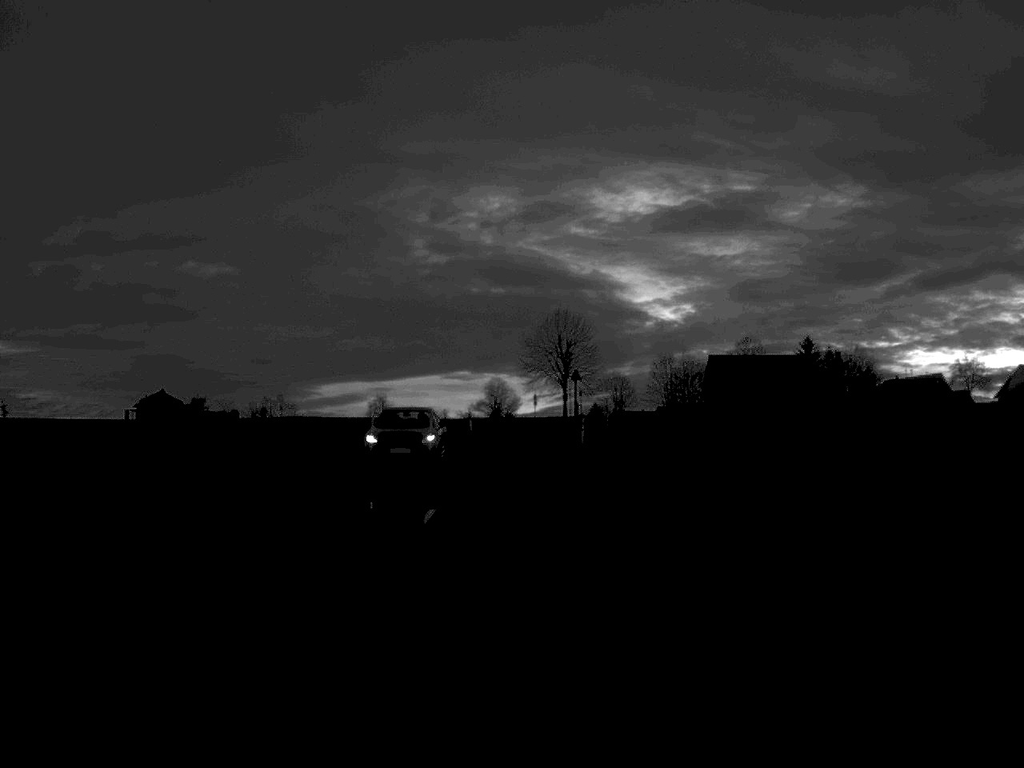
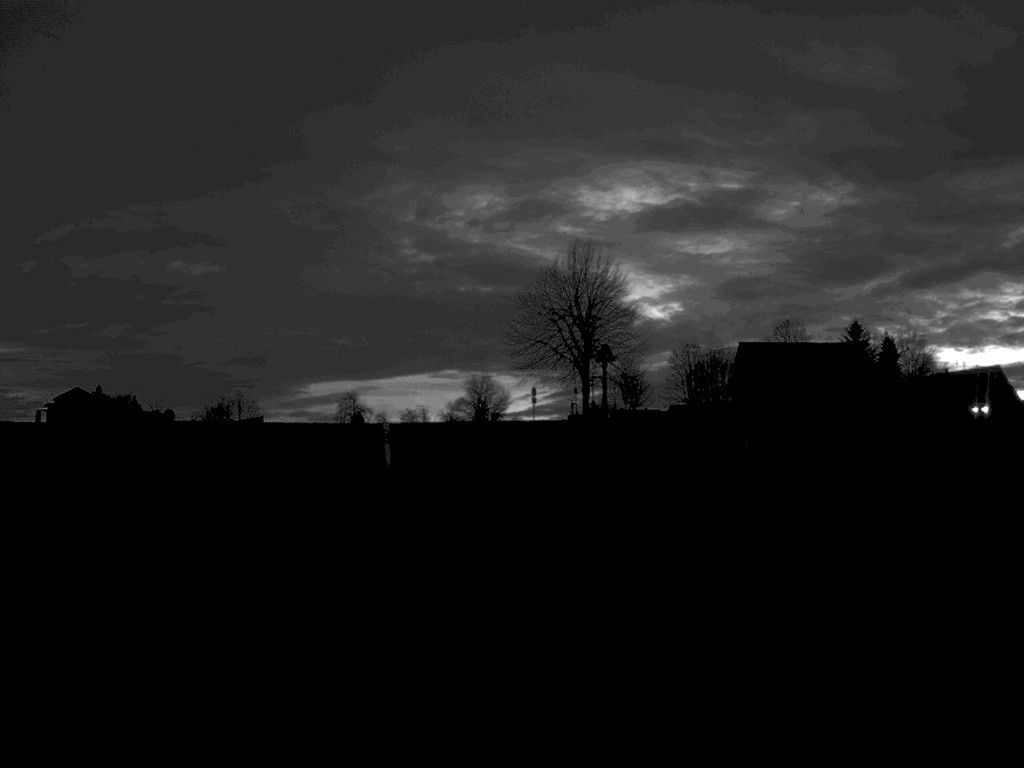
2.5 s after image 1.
(-0.2, +42.4) m; +1°
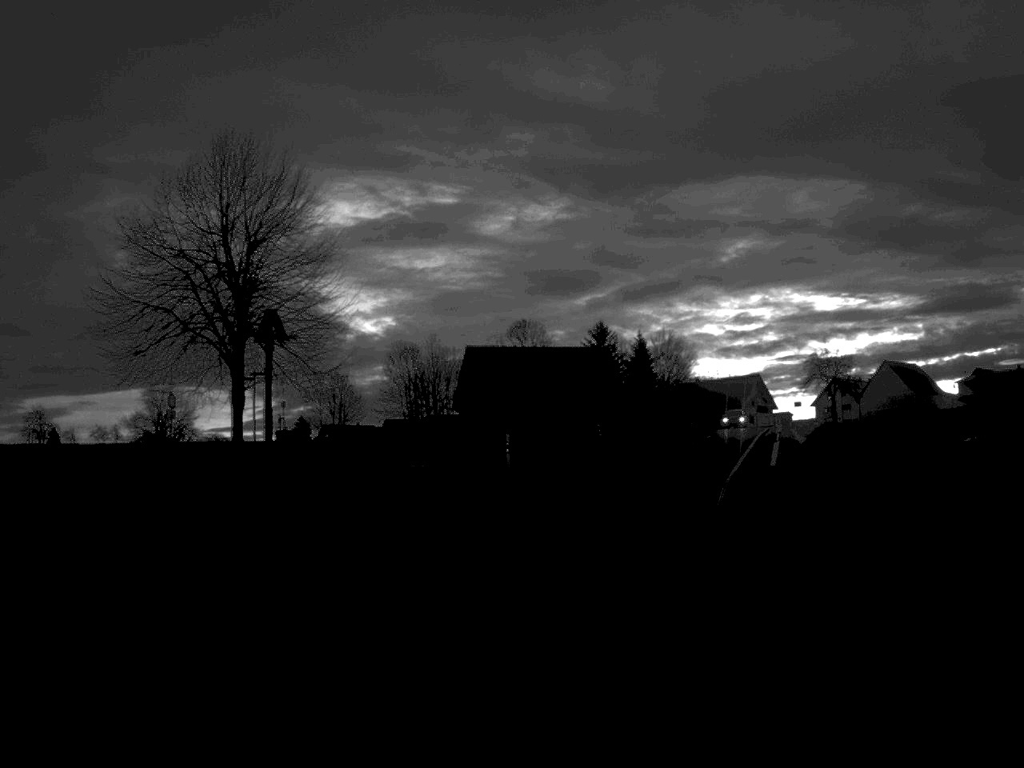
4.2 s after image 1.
(+2.9, +28.5) m; +13°
